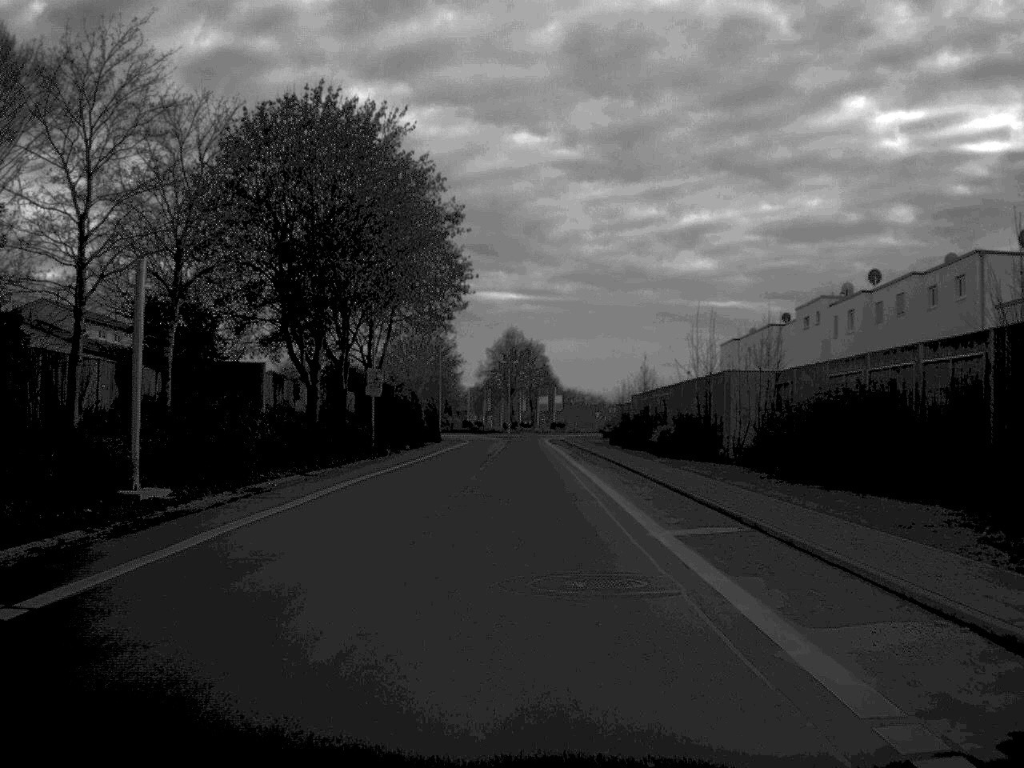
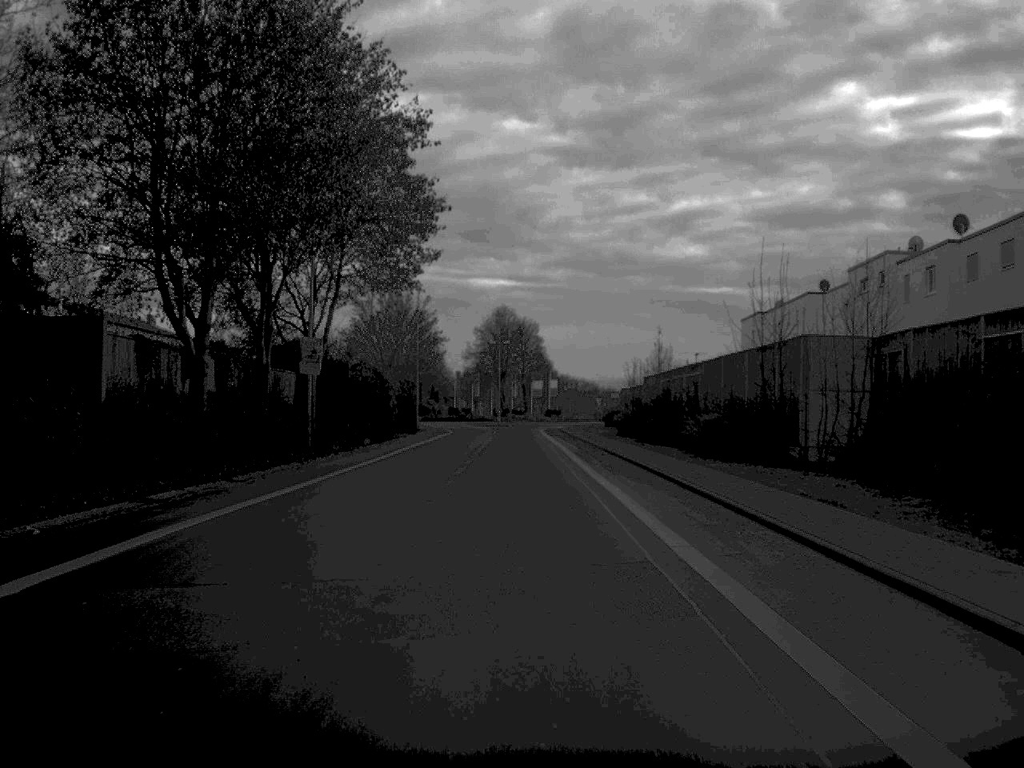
(0.0, +15.0) m; 0°
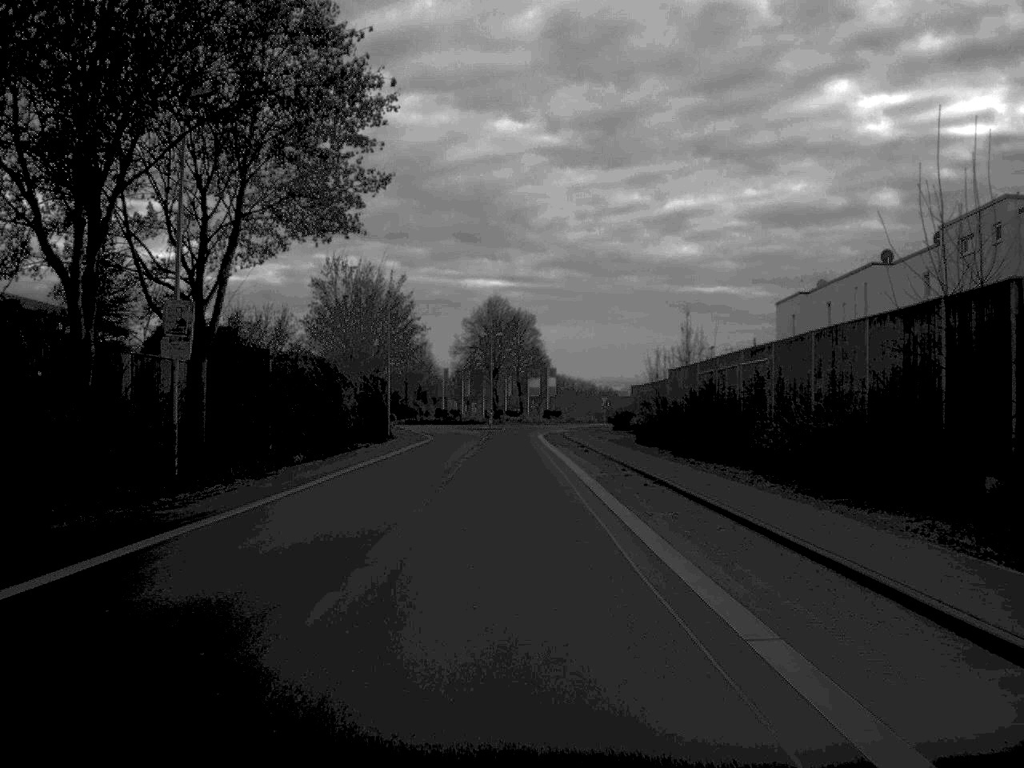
(0.0, +15.7) m; 0°
